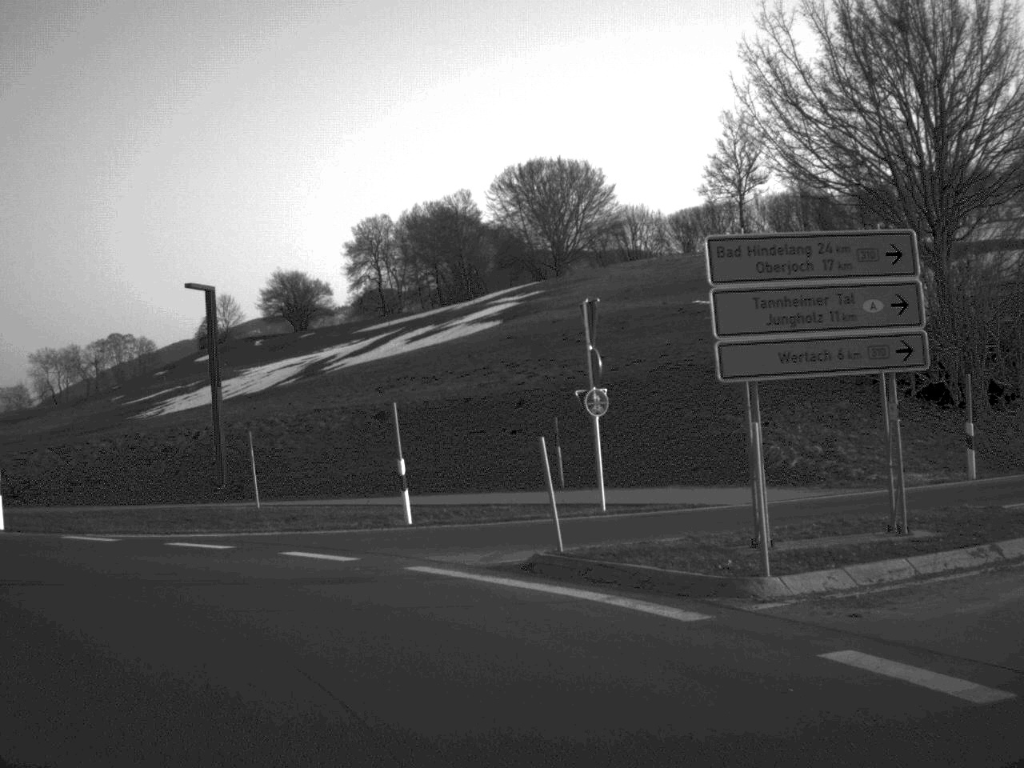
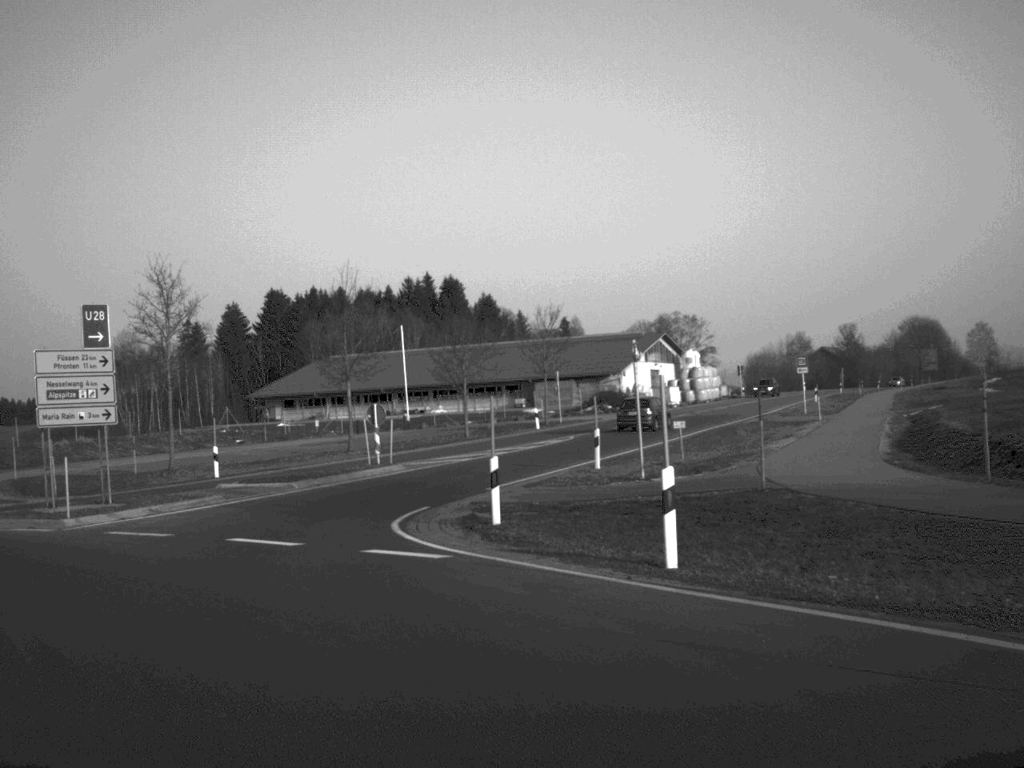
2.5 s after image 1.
(-8.7, +16.3) m; -55°
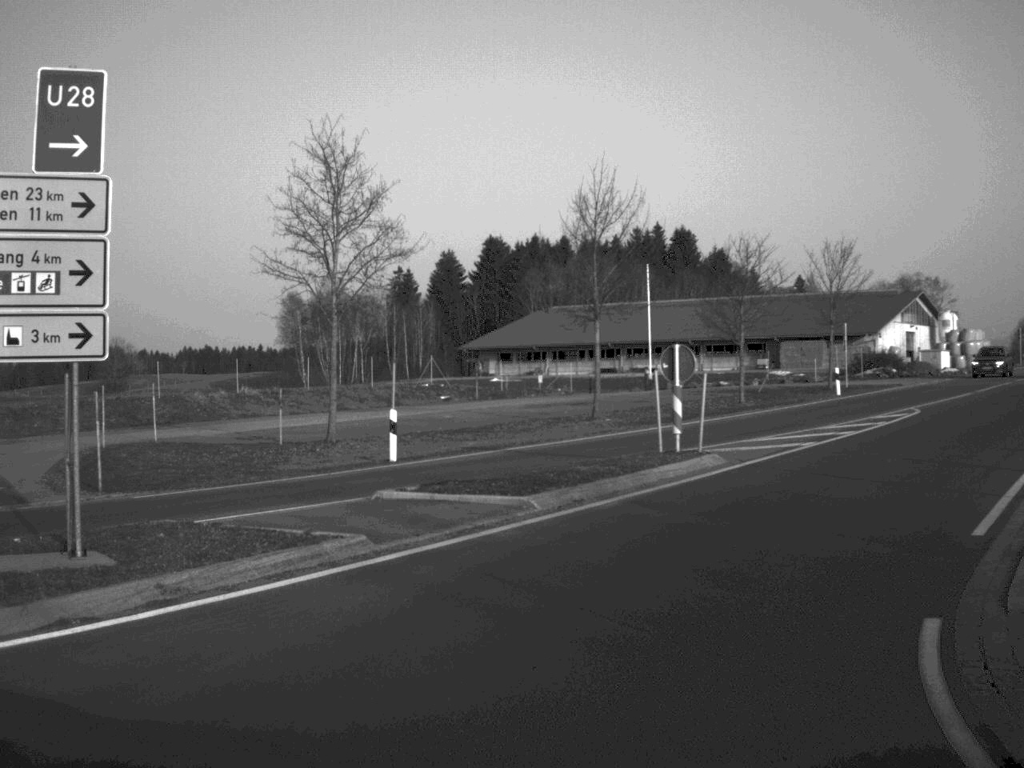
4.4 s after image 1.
(-2.7, +15.6) m; -8°
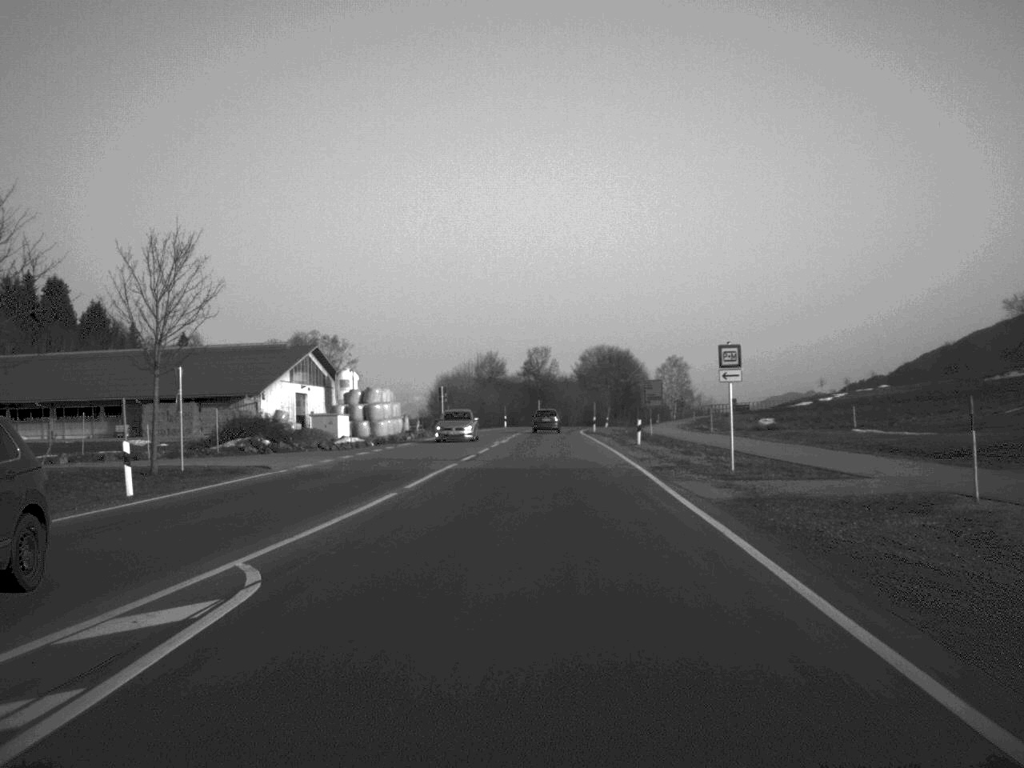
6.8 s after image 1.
(+7.1, +22.8) m; +27°
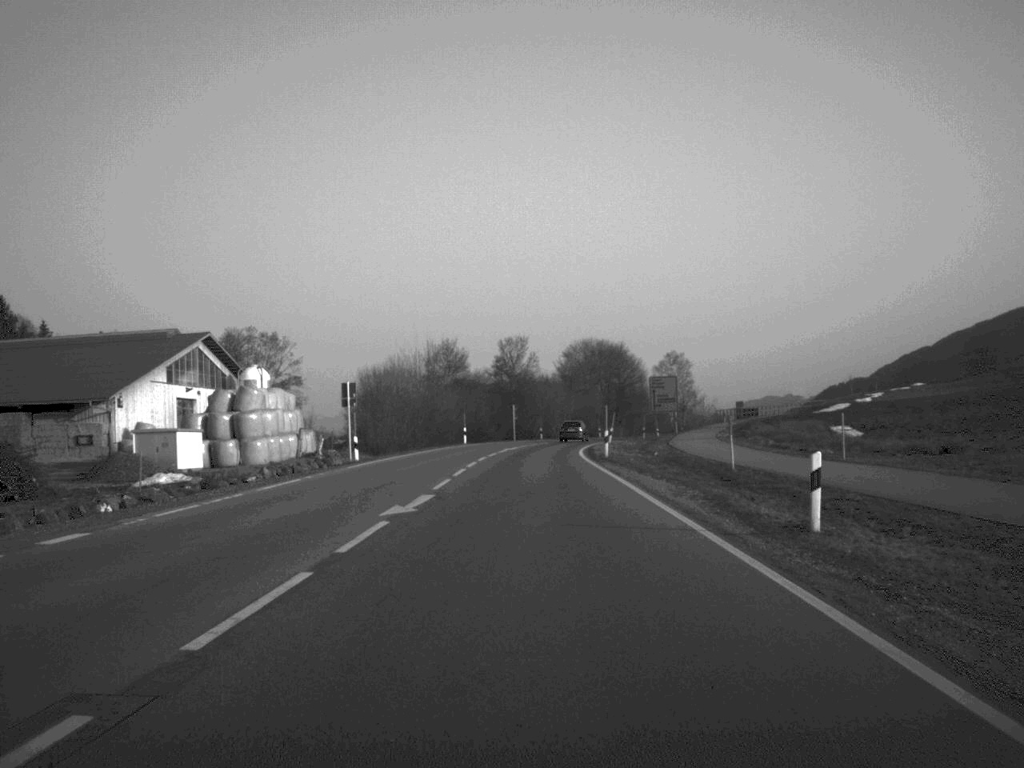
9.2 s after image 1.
(+0.5, +33.9) m; +1°
